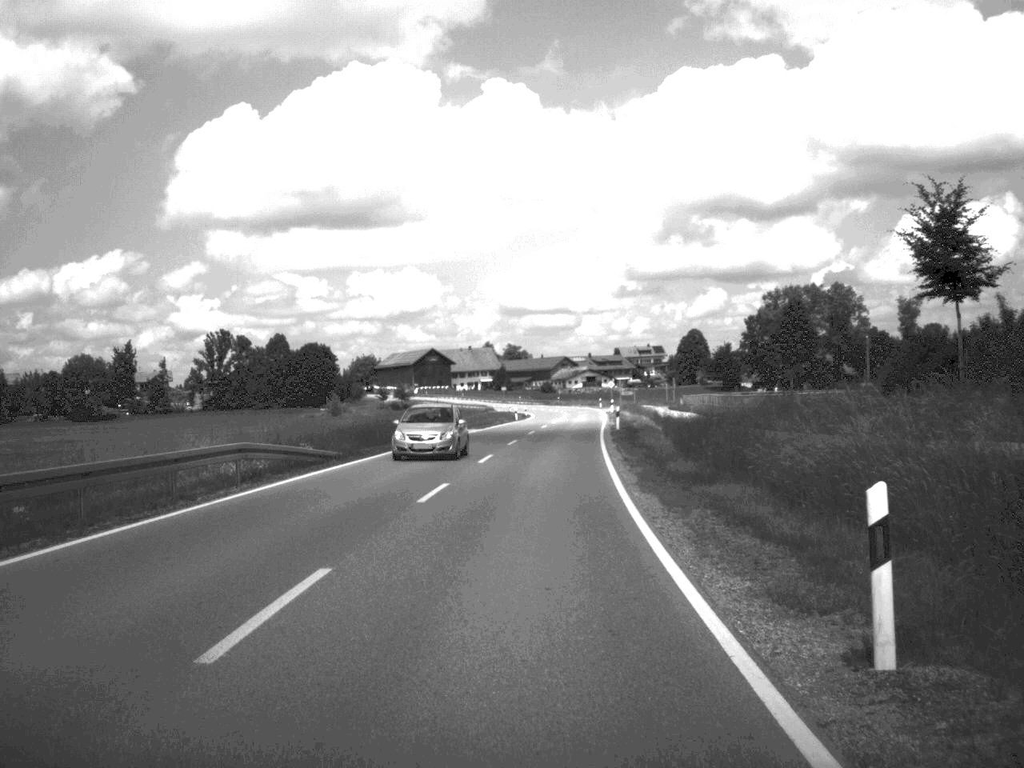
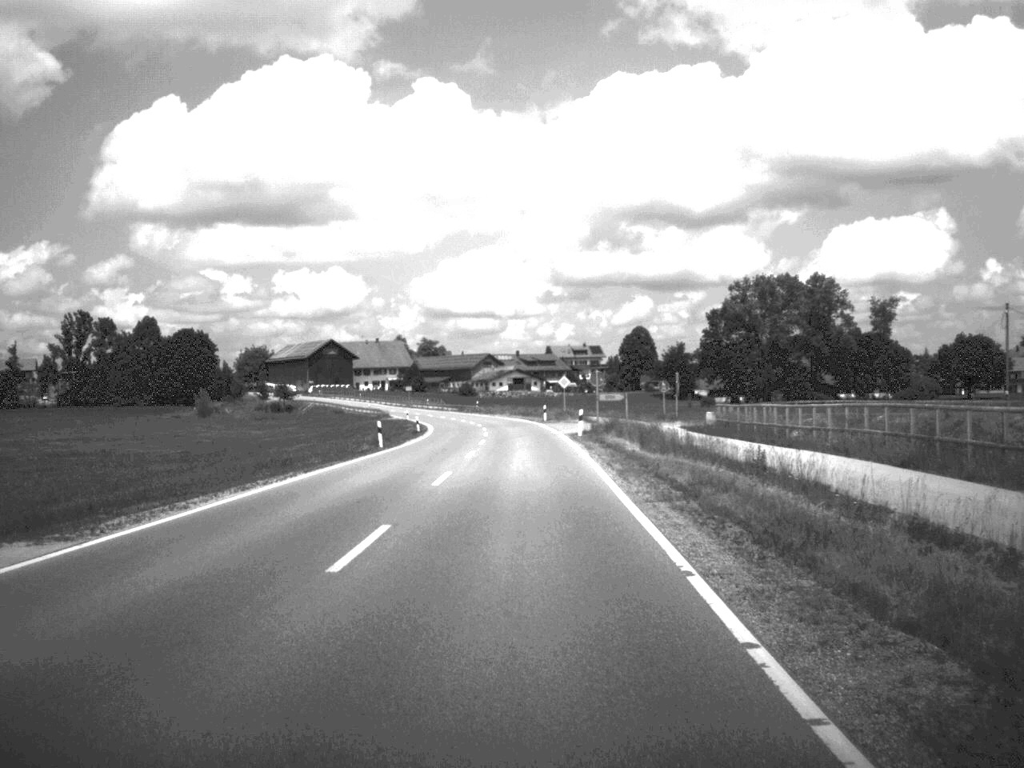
(+1.8, +54.1) m; +3°
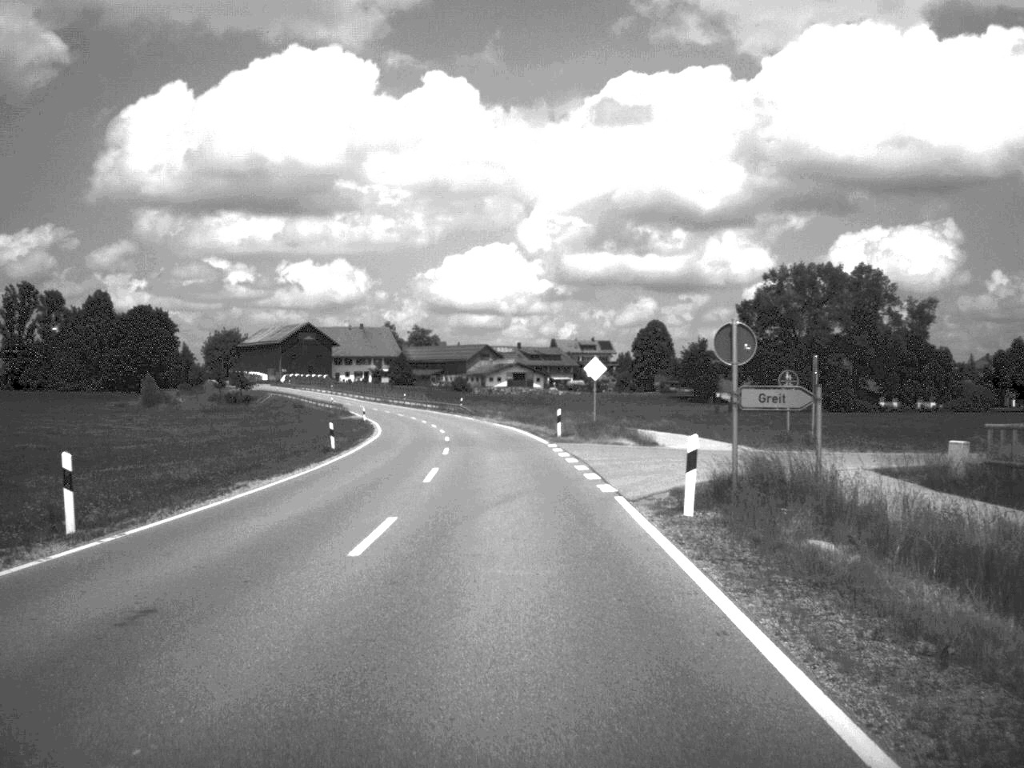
(0.0, +34.0) m; 0°
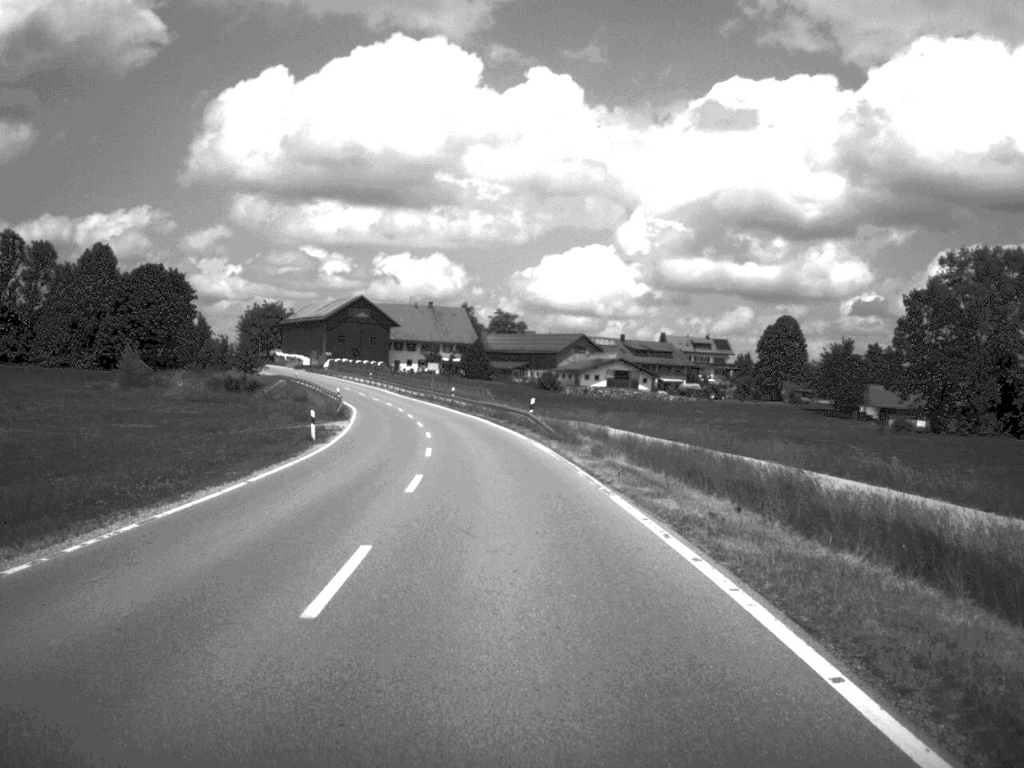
(-1.7, +50.6) m; -4°
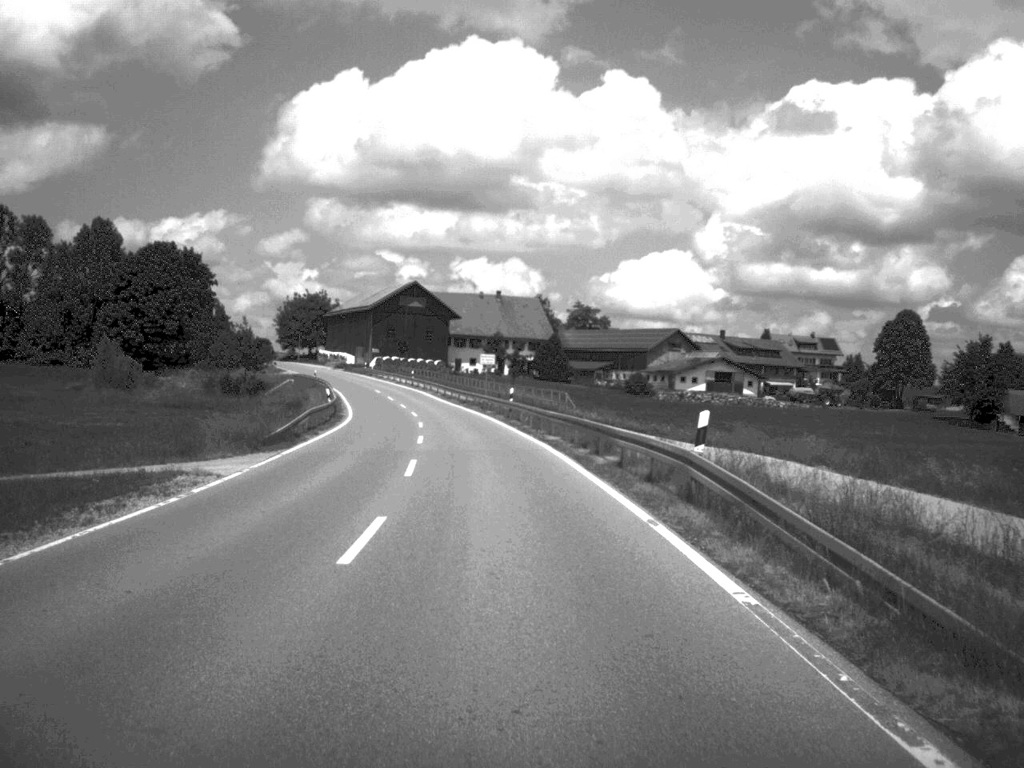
(-1.0, +32.9) m; -4°
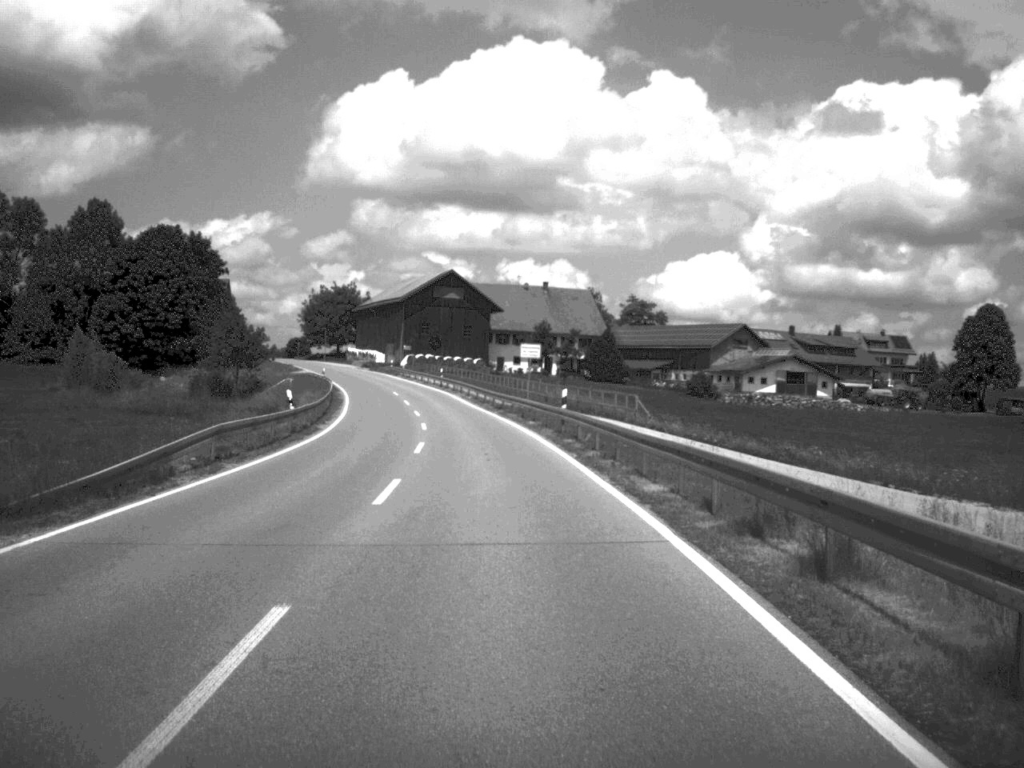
(-0.3, +18.5) m; -2°
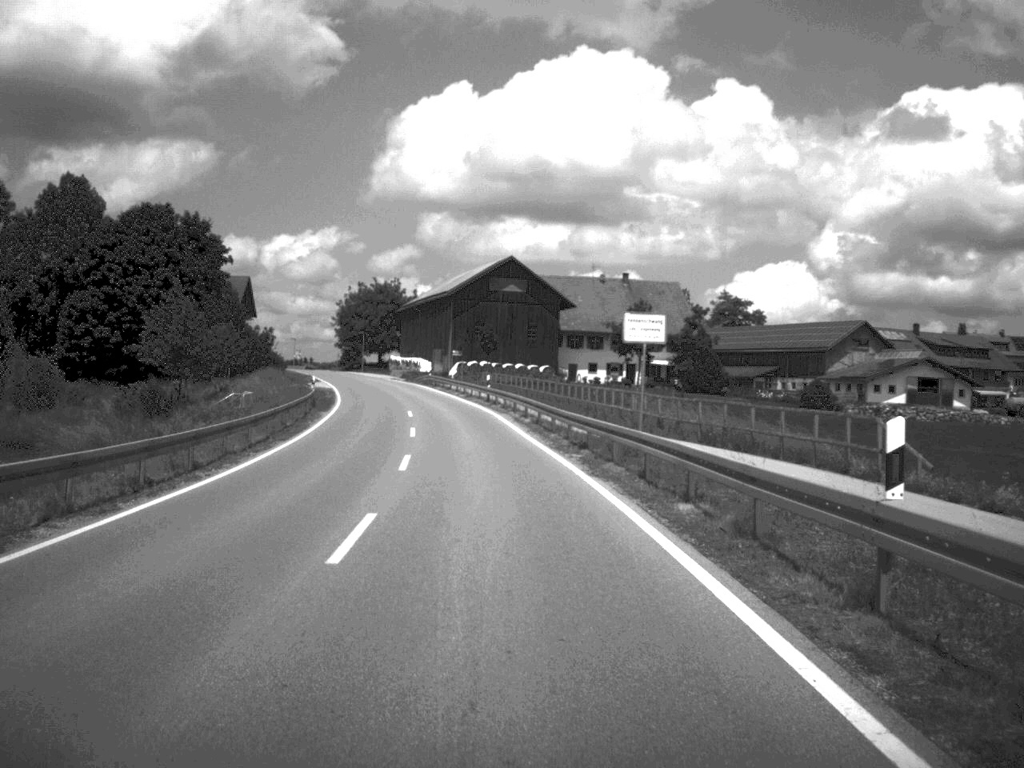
(-0.8, +28.9) m; -3°
